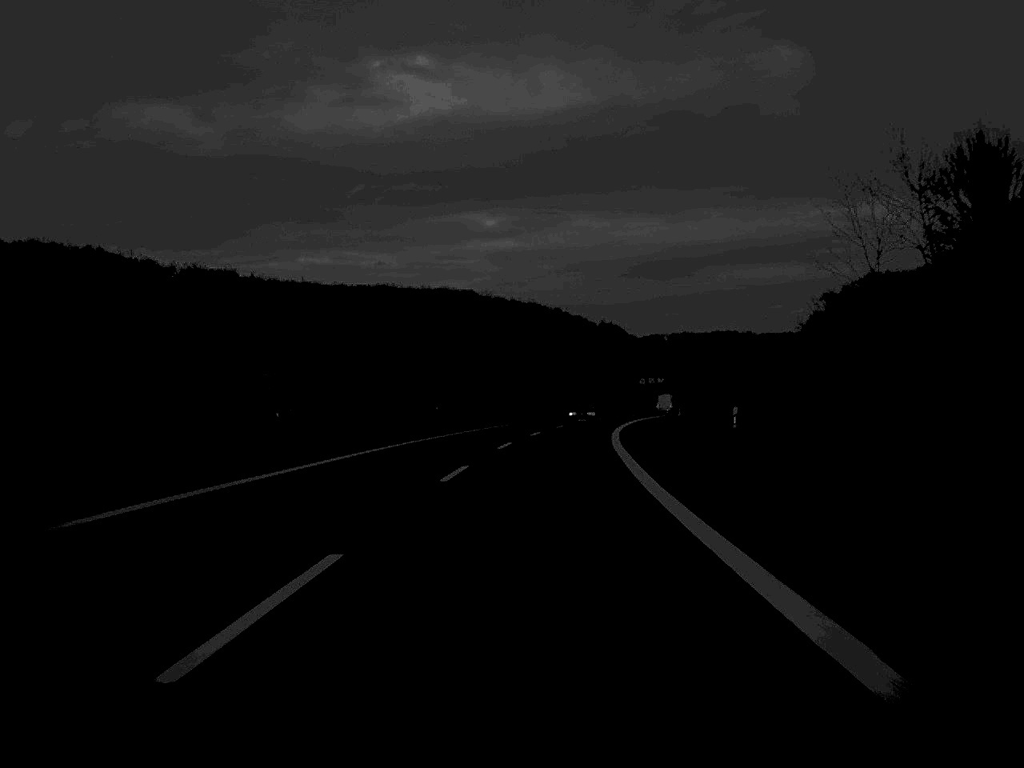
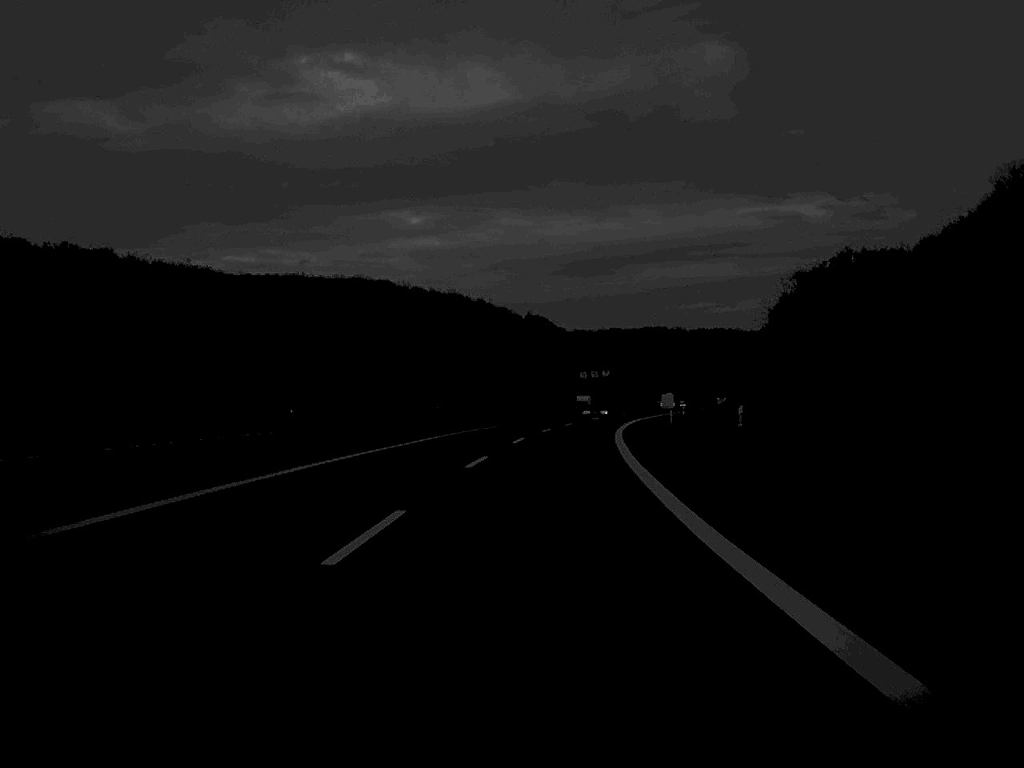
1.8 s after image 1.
(+1.4, +47.7) m; +3°
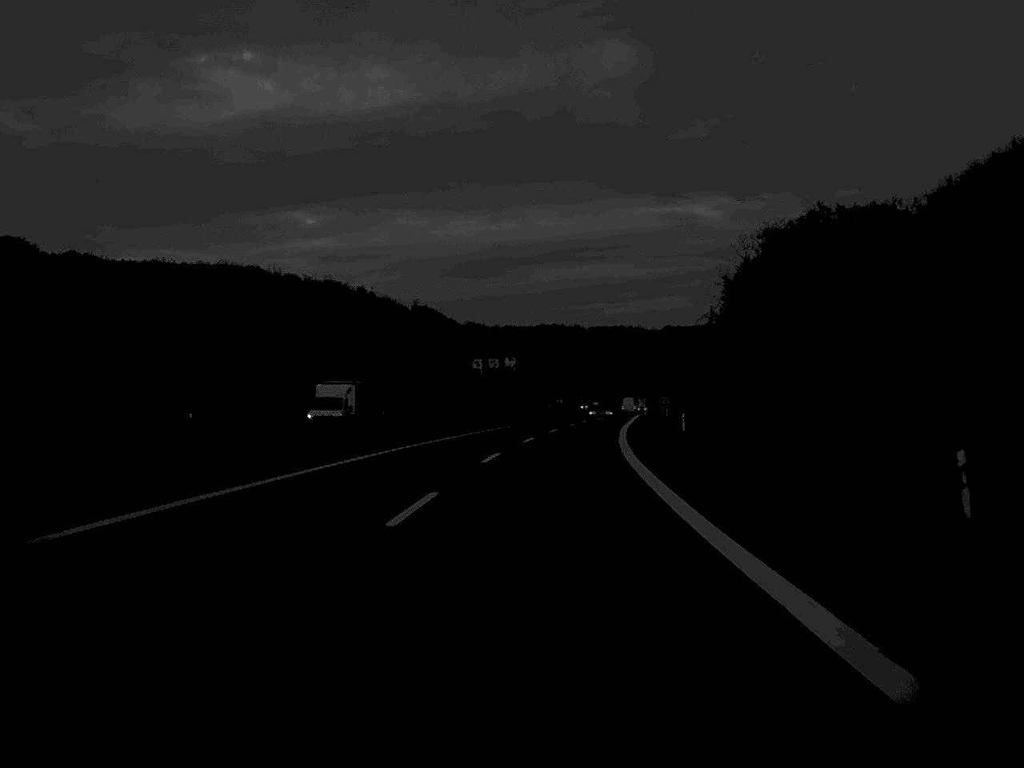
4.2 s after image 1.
(+2.8, +66.5) m; +5°
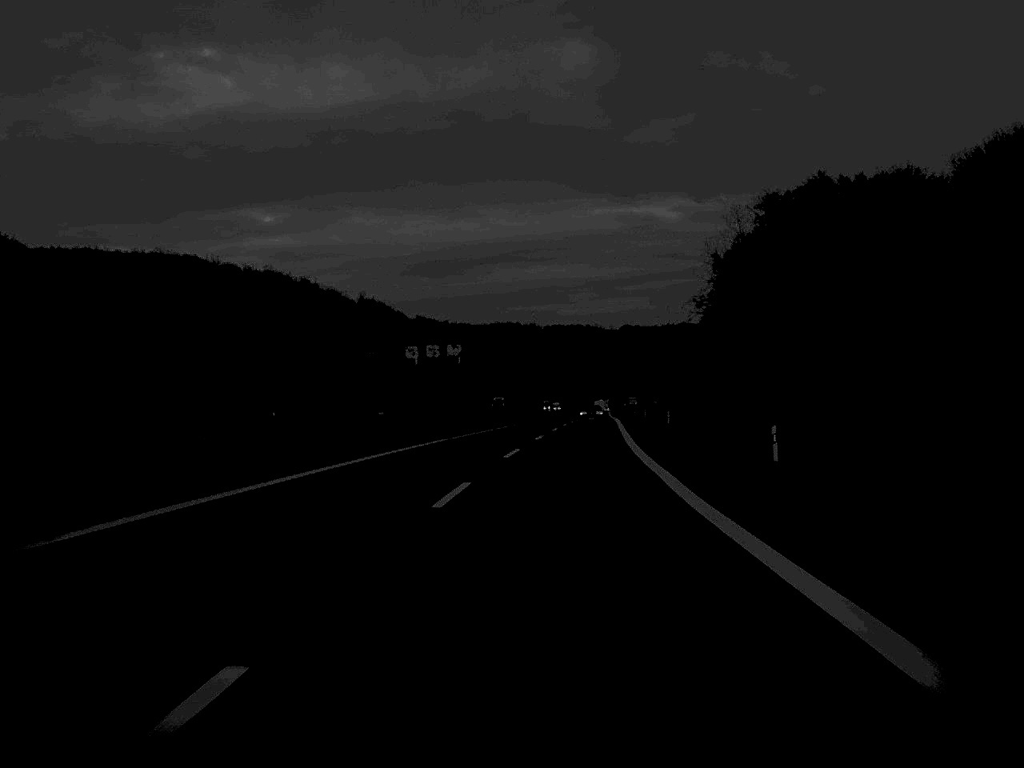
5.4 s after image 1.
(+0.6, +32.3) m; +2°
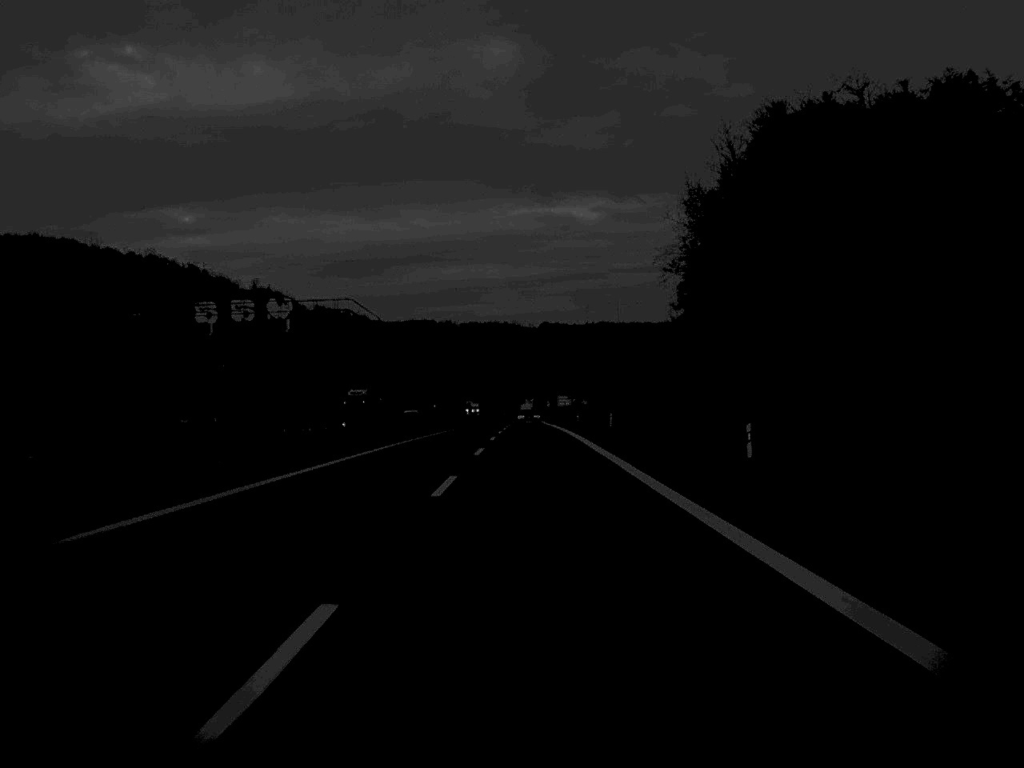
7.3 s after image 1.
(+1.6, +50.5) m; +4°
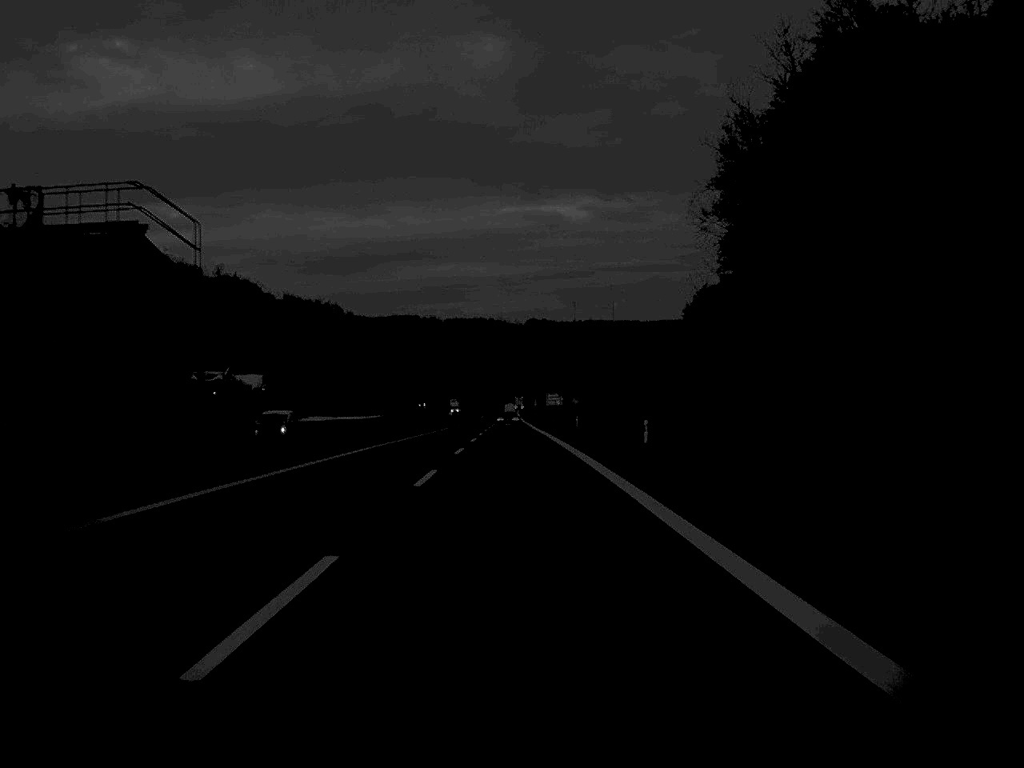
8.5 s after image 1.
(+0.2, +32.2) m; +1°
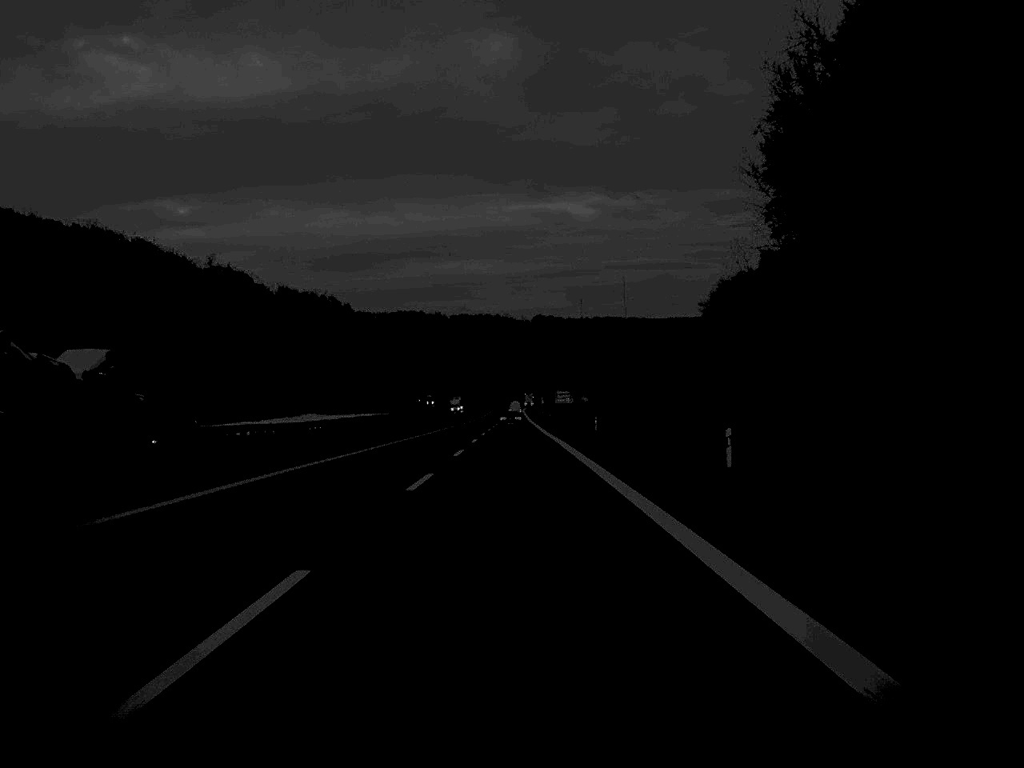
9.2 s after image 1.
(0.0, +18.7) m; 0°
